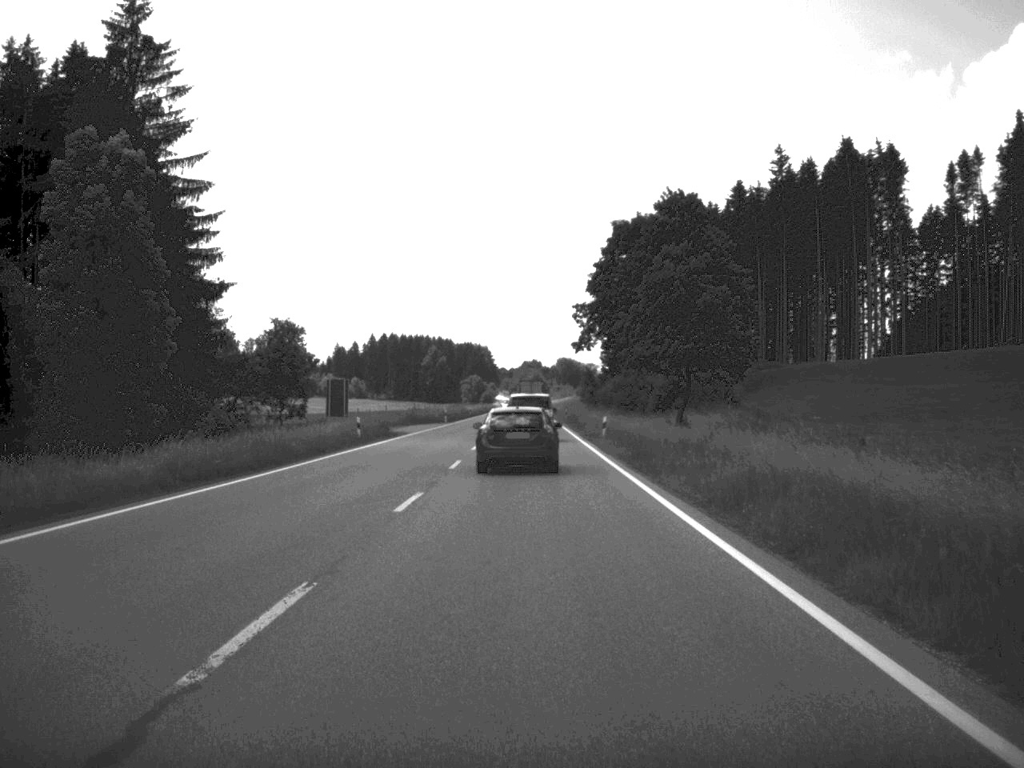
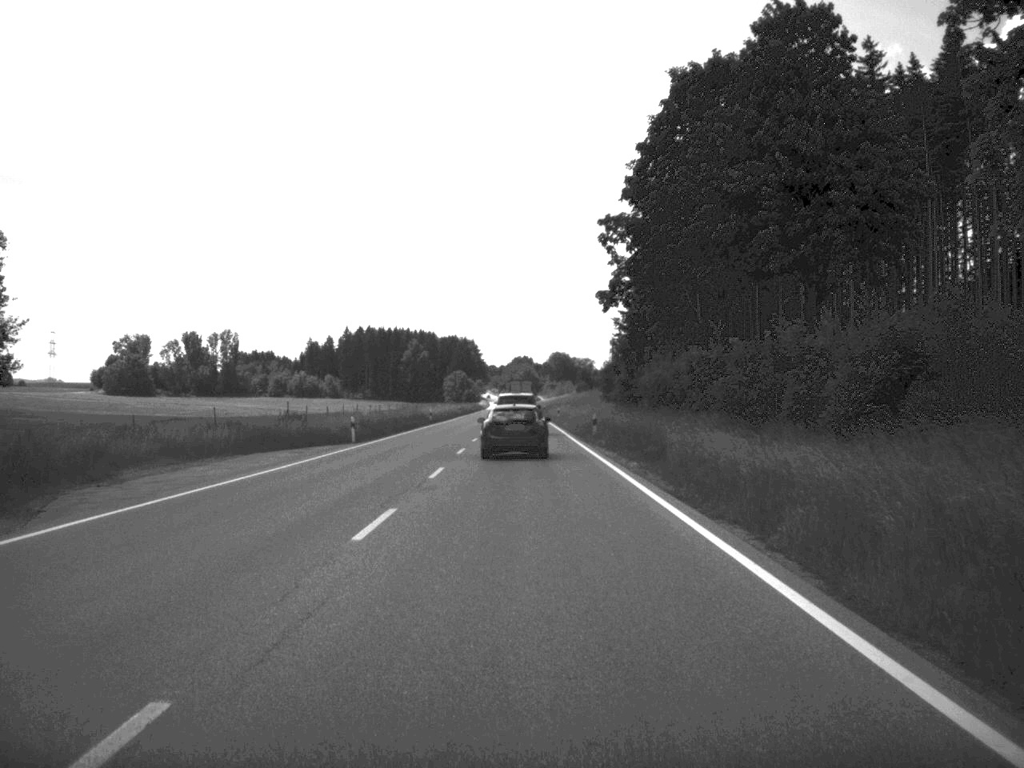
(+0.1, +51.6) m; 0°
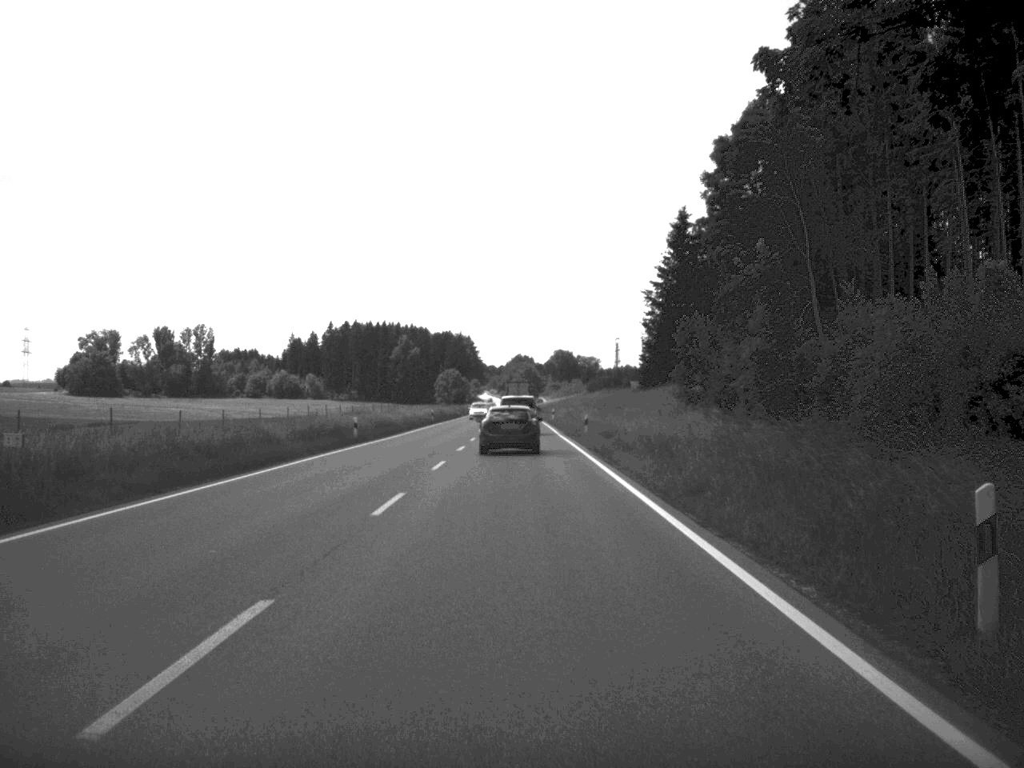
(-0.1, +43.7) m; 0°
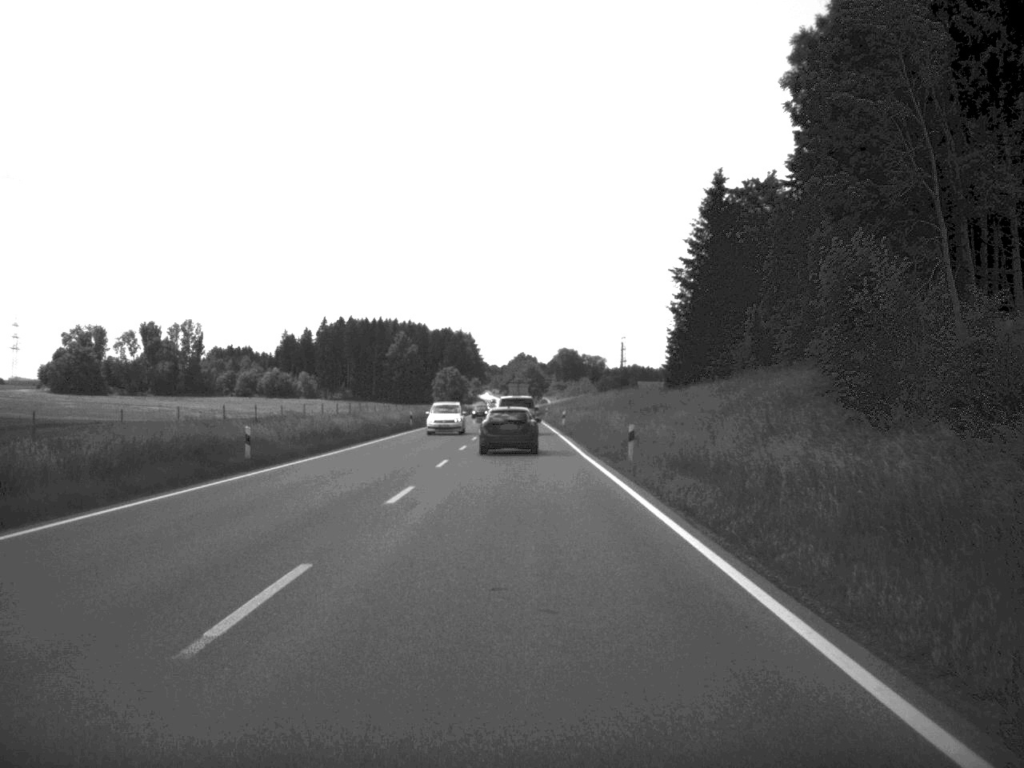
(0.0, +21.7) m; 0°
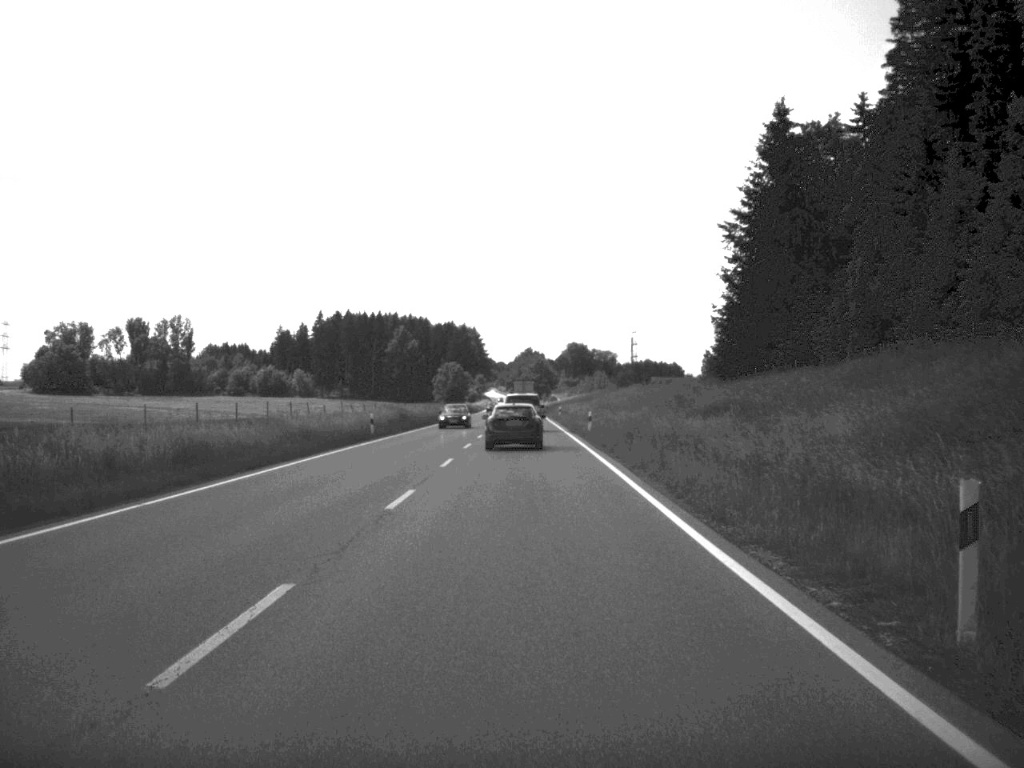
(-0.1, +24.5) m; 0°
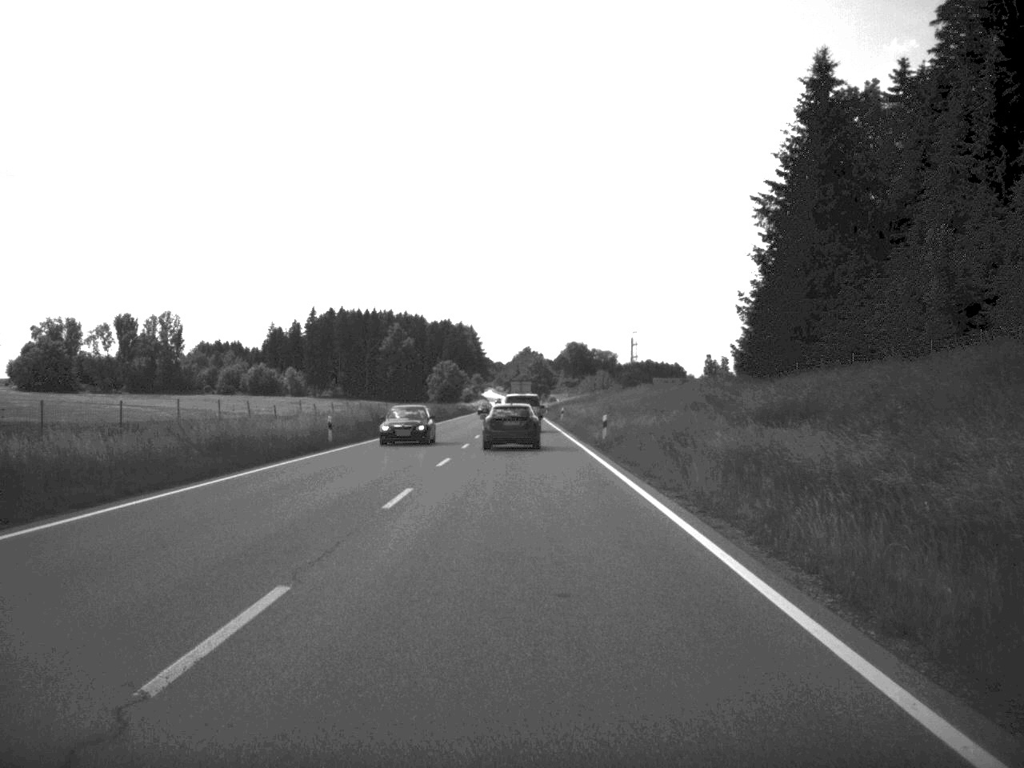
(0.0, +11.9) m; 0°
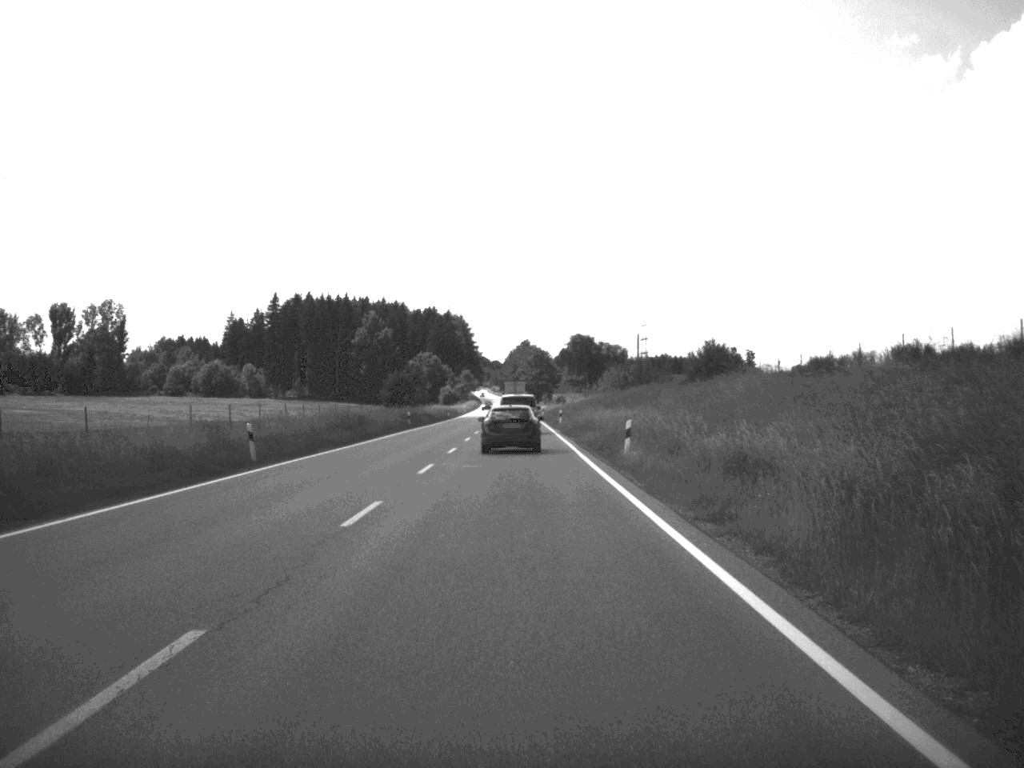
(-0.1, +61.5) m; 0°
